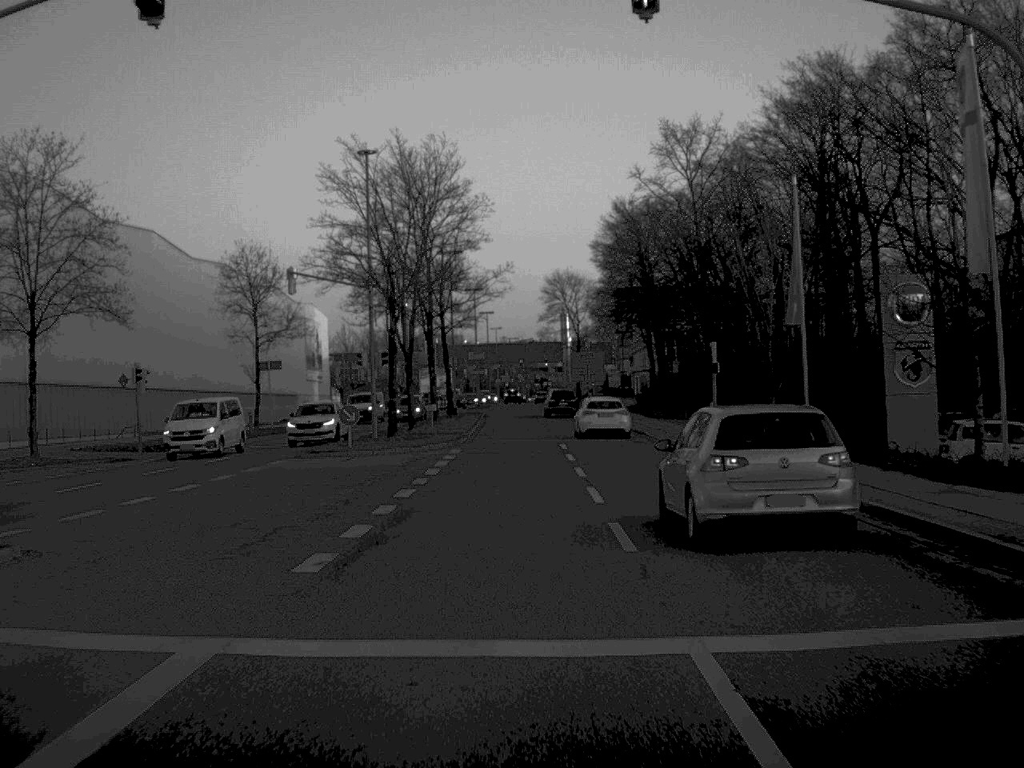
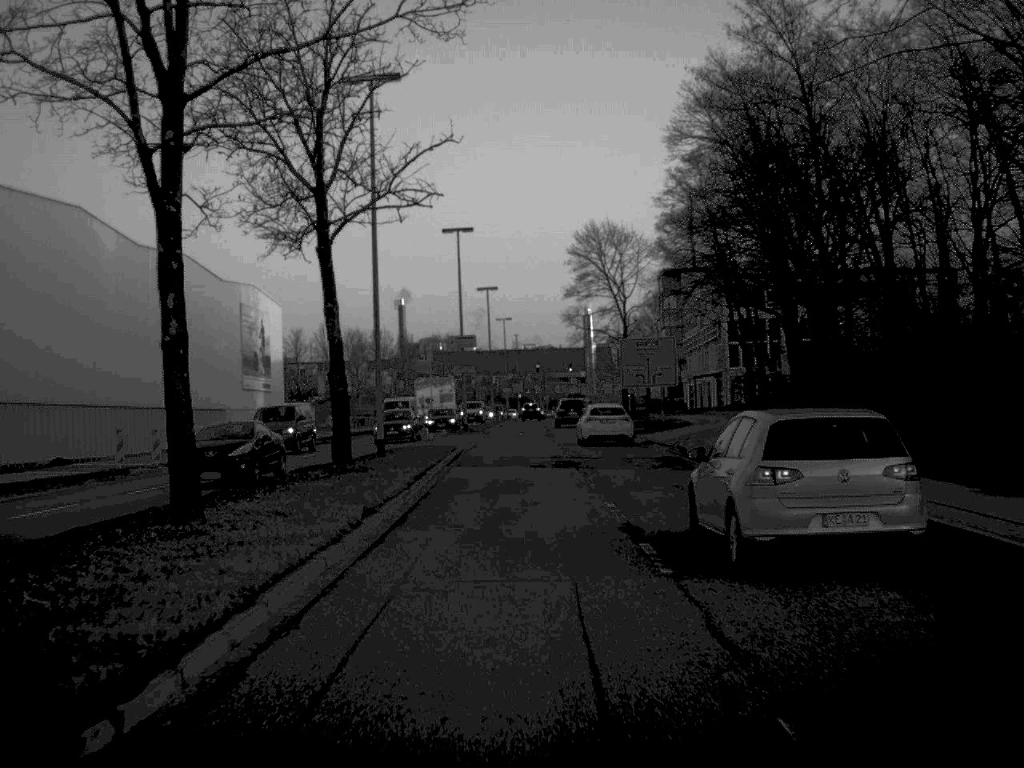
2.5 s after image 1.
(-0.2, +45.5) m; -1°
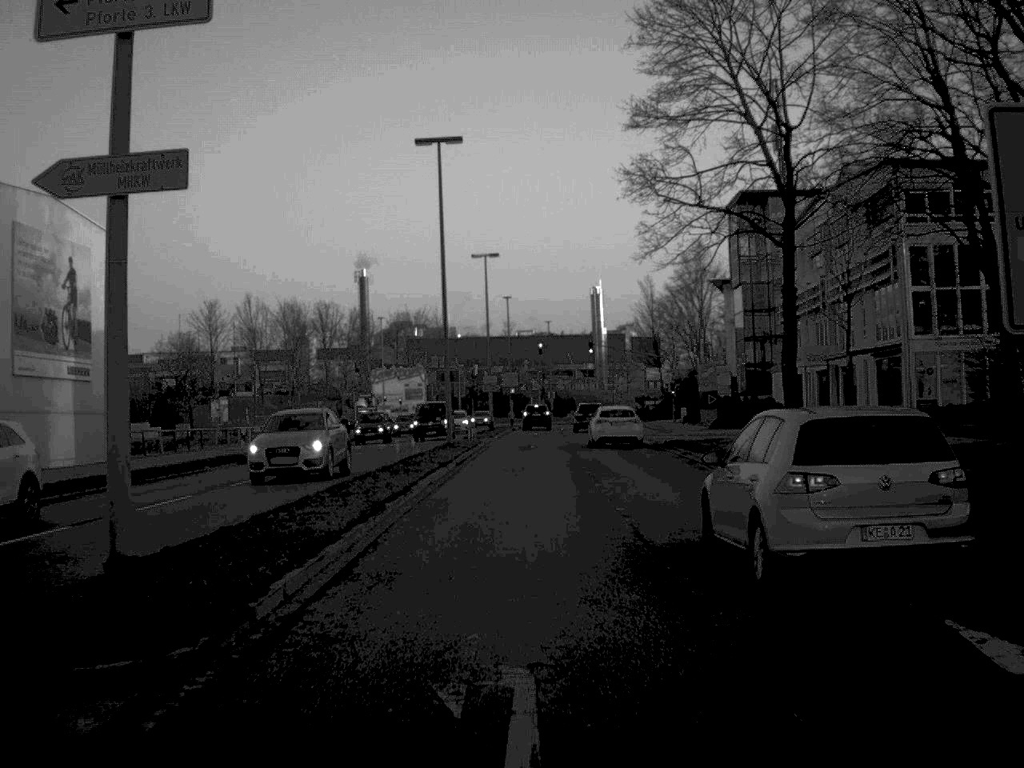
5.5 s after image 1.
(-0.3, +55.0) m; 0°
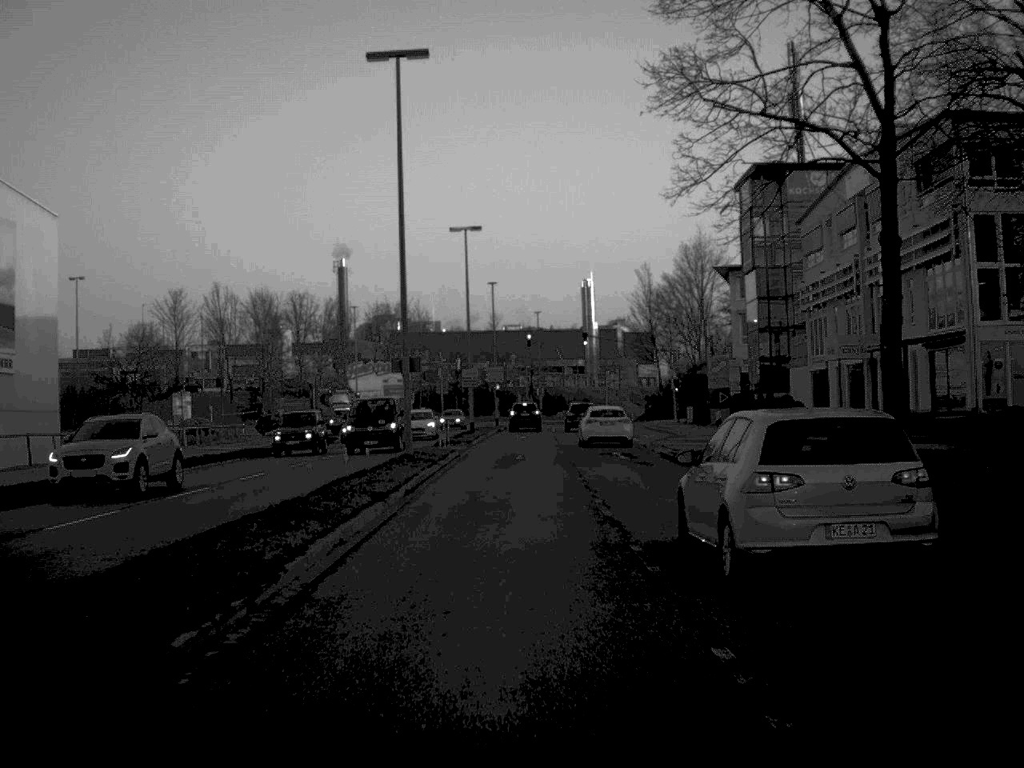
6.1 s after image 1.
(0.0, +10.4) m; +1°
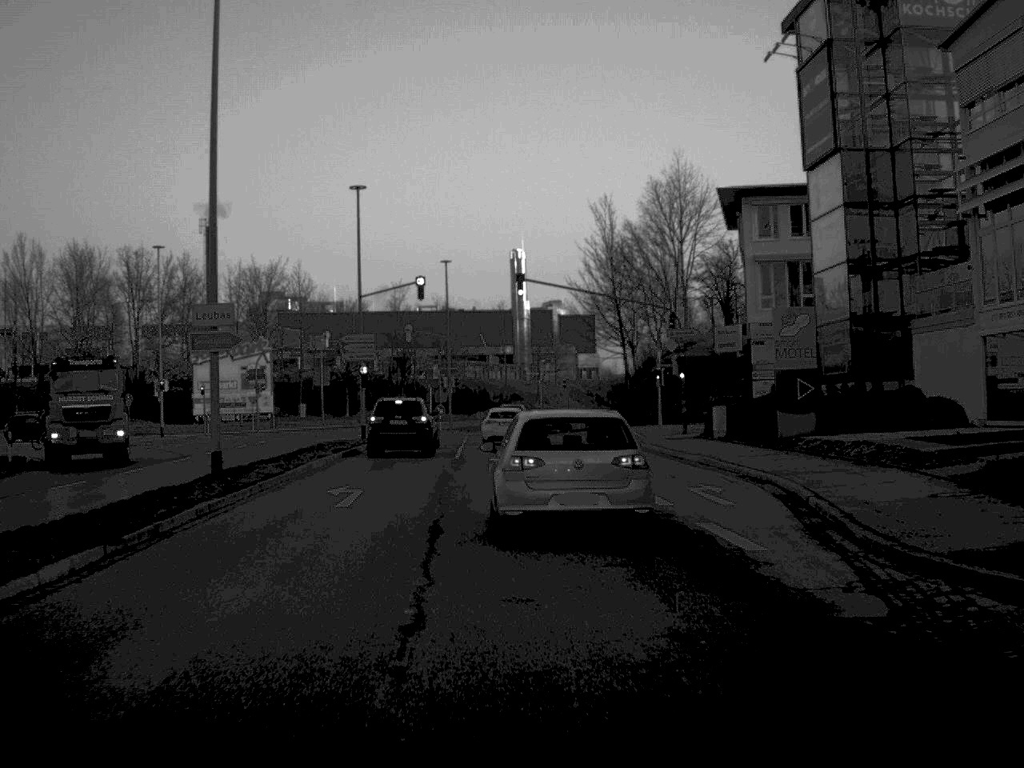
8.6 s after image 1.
(+1.4, +39.8) m; +3°
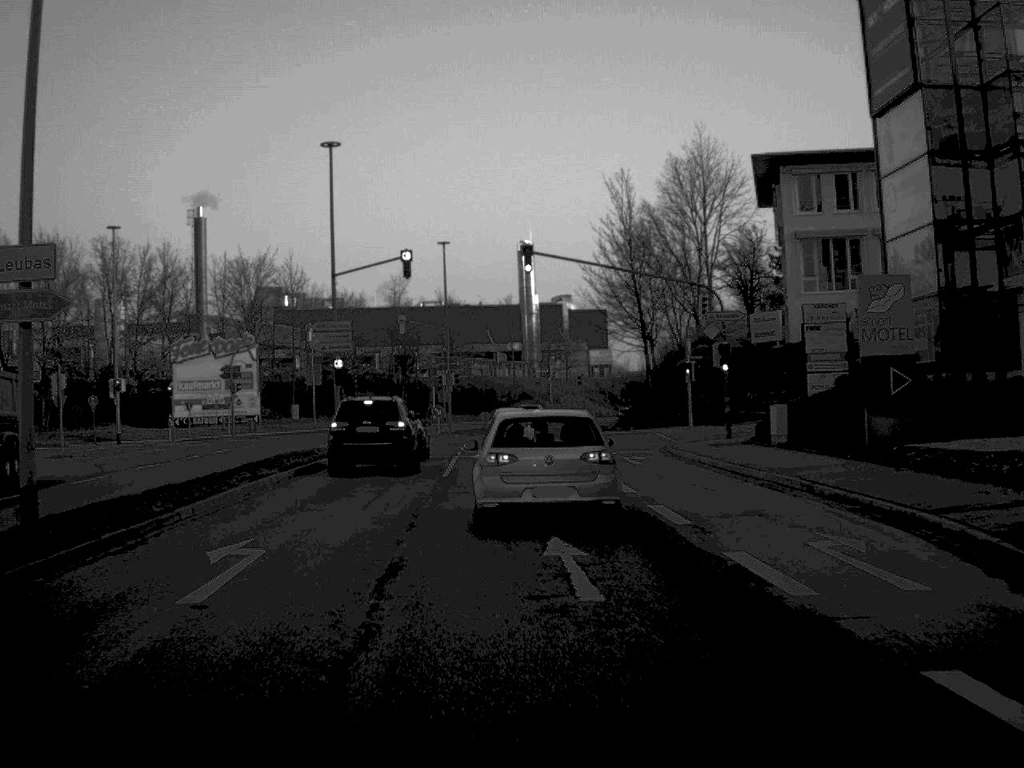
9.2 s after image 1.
(0.0, +9.1) m; 0°
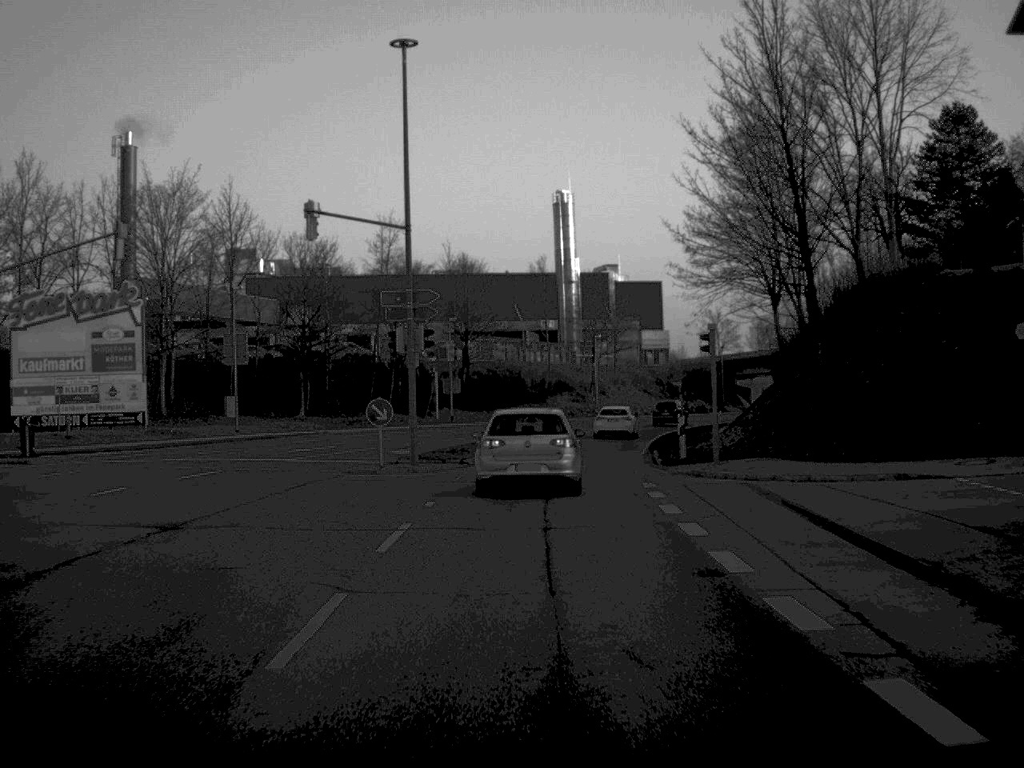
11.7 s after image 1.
(-0.6, +38.0) m; -1°
